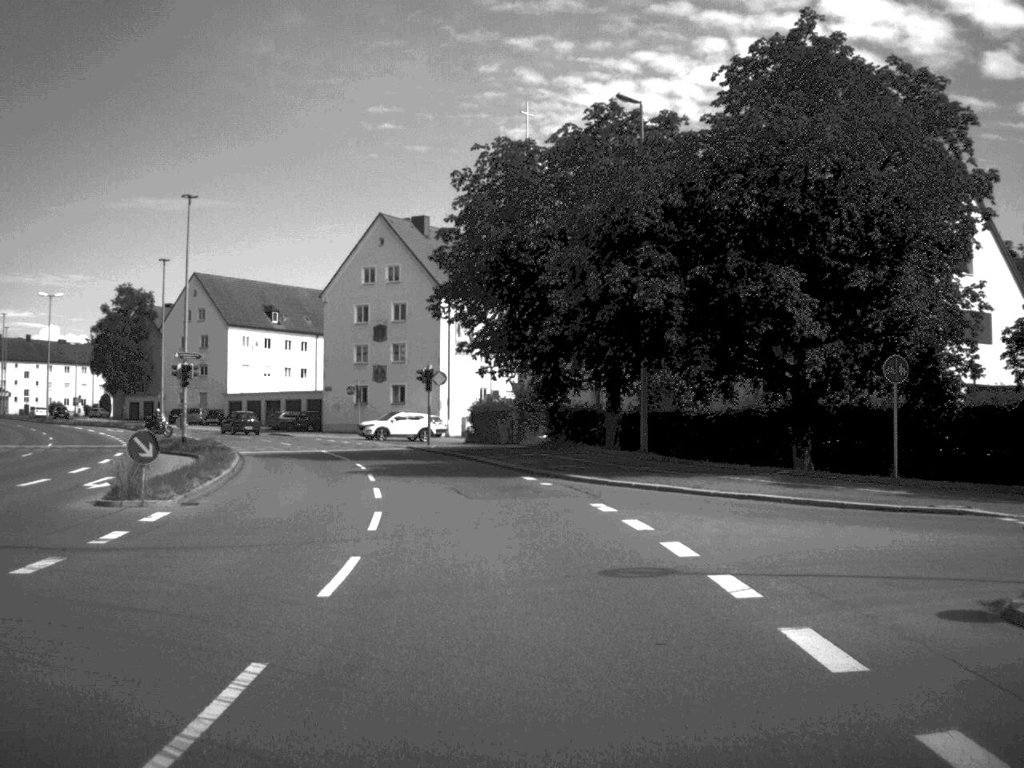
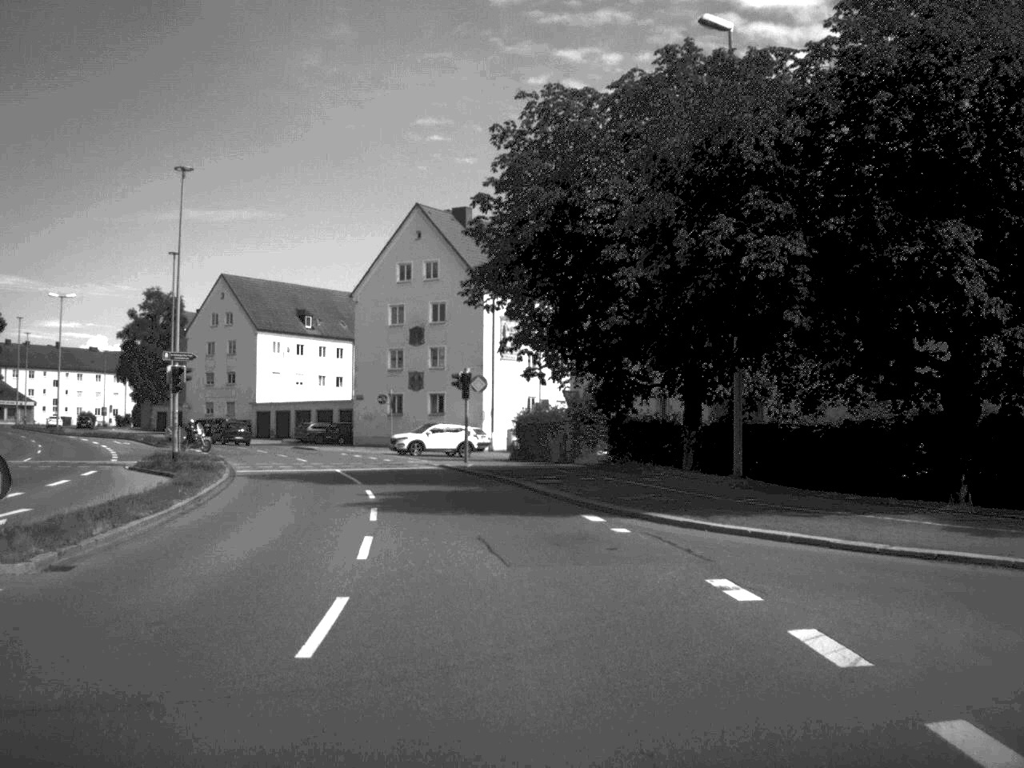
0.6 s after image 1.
(-0.2, +8.3) m; -2°
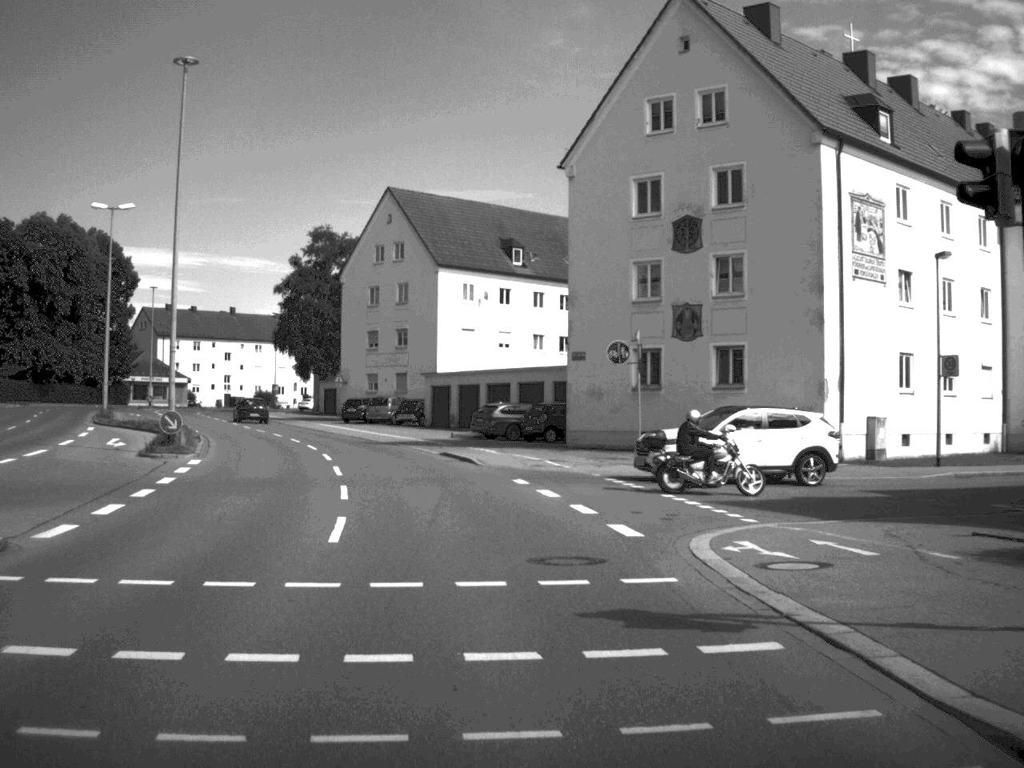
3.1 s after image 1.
(-3.6, +36.4) m; -11°
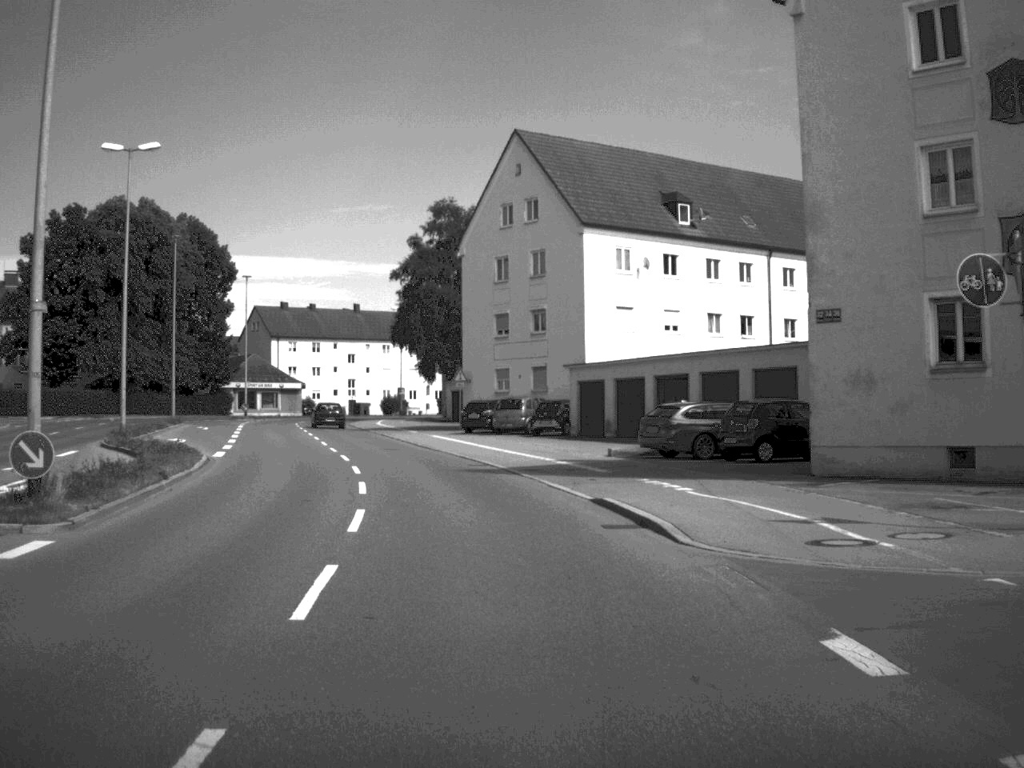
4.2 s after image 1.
(-1.0, +17.5) m; -7°
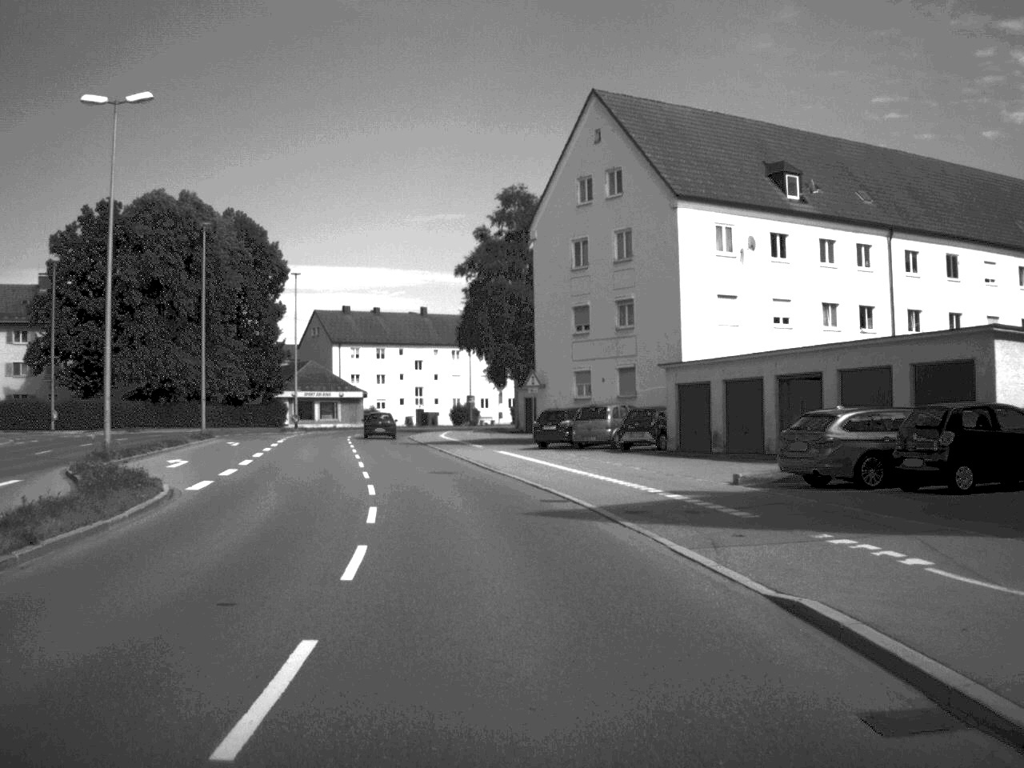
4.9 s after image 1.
(-0.3, +9.3) m; -3°
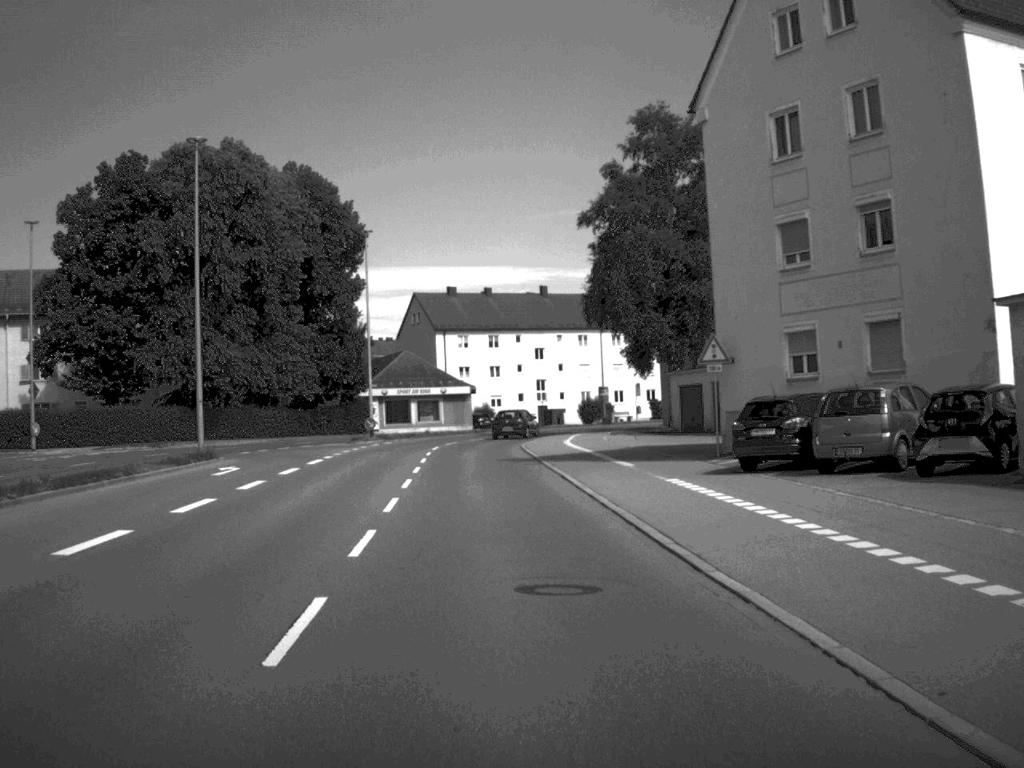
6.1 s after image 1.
(-1.2, +21.5) m; -6°
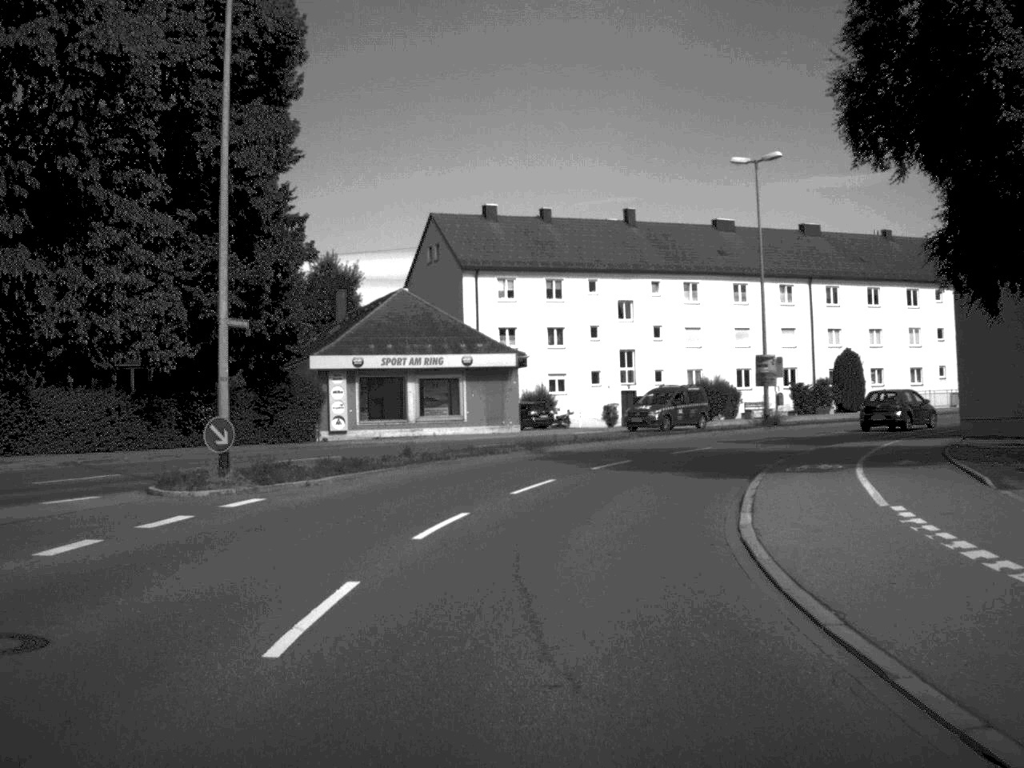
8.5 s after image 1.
(-1.8, +41.7) m; -2°
